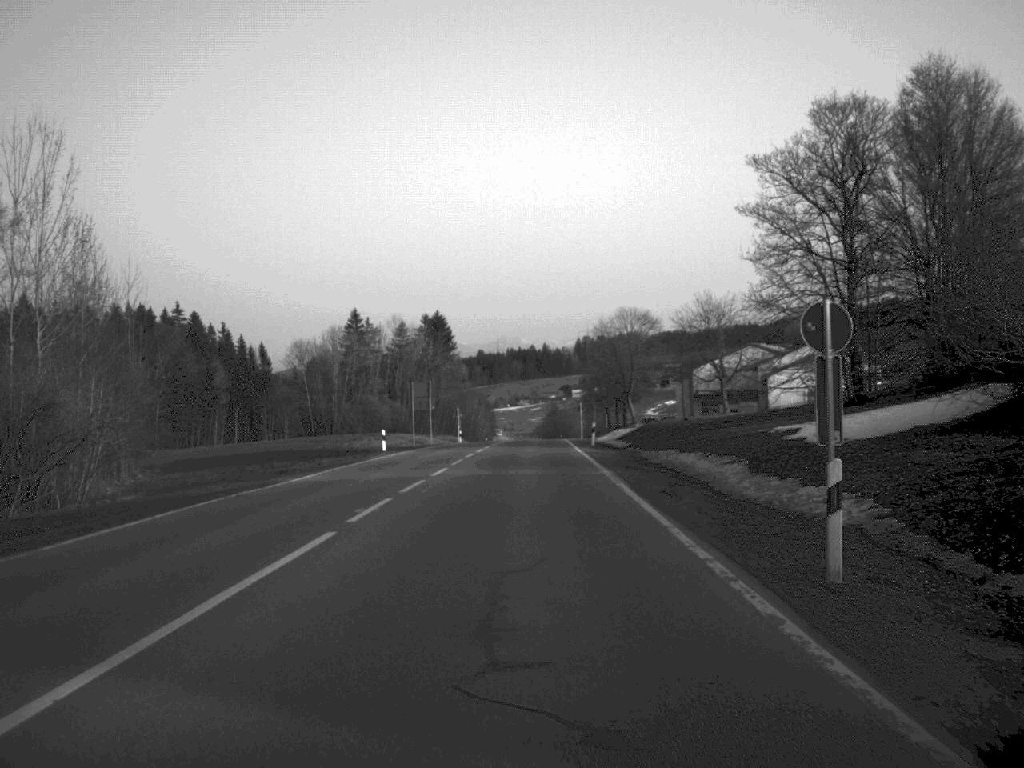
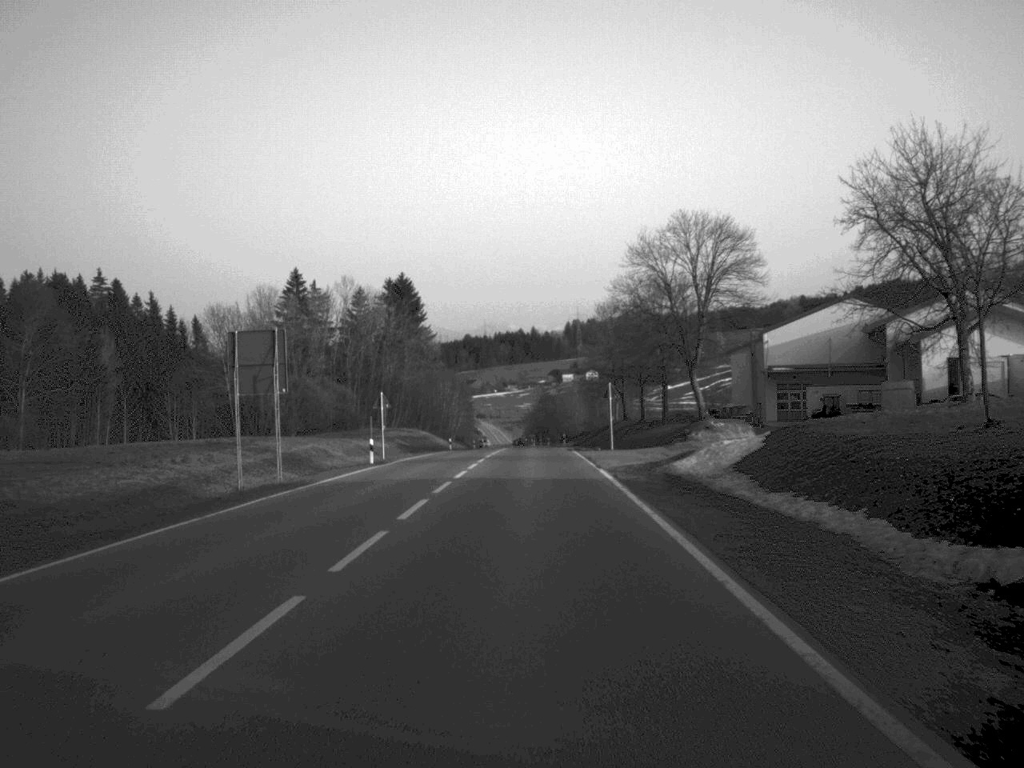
(+0.3, +52.1) m; +1°
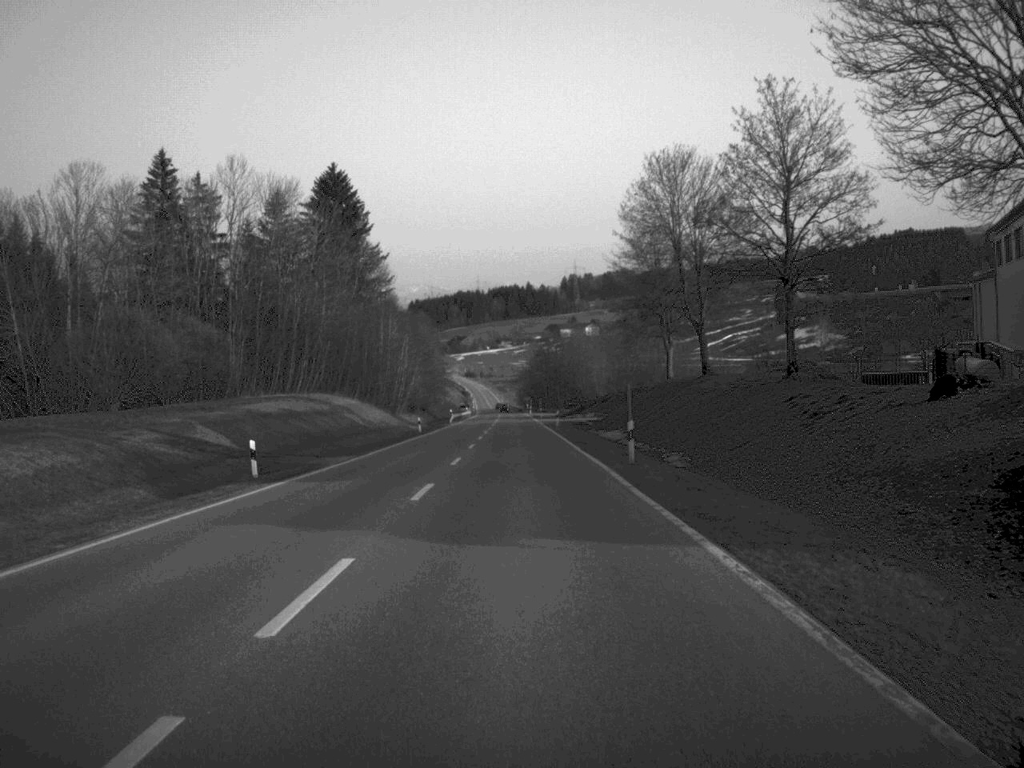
(+0.4, +69.6) m; 0°
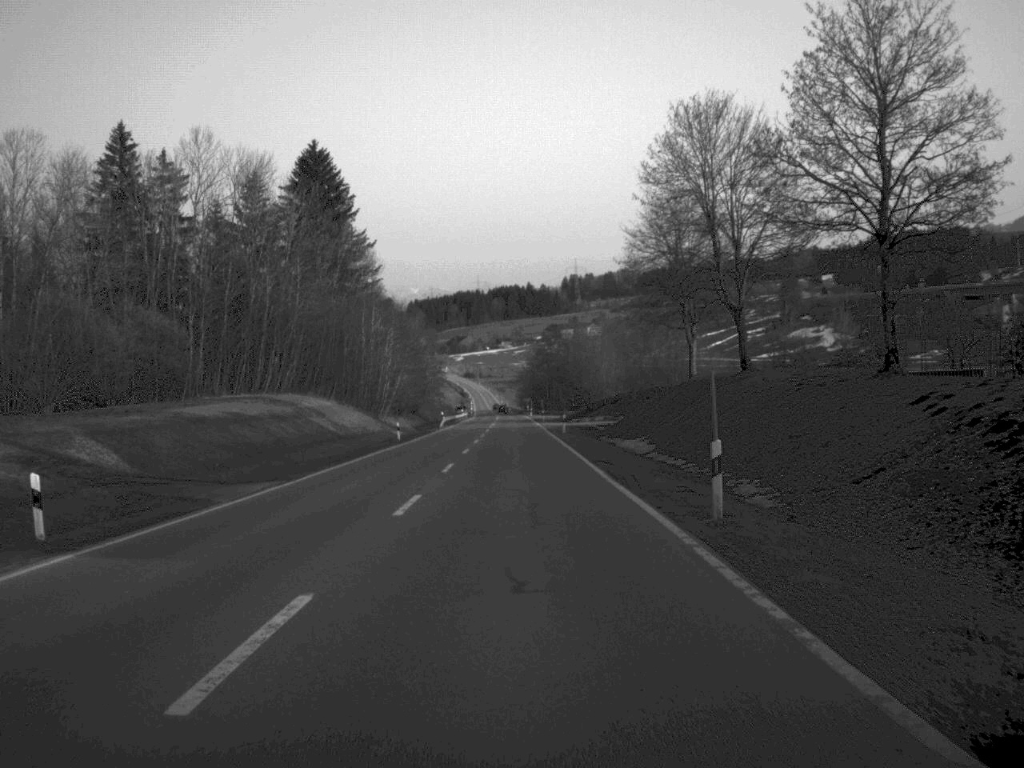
(0.0, +13.6) m; 0°
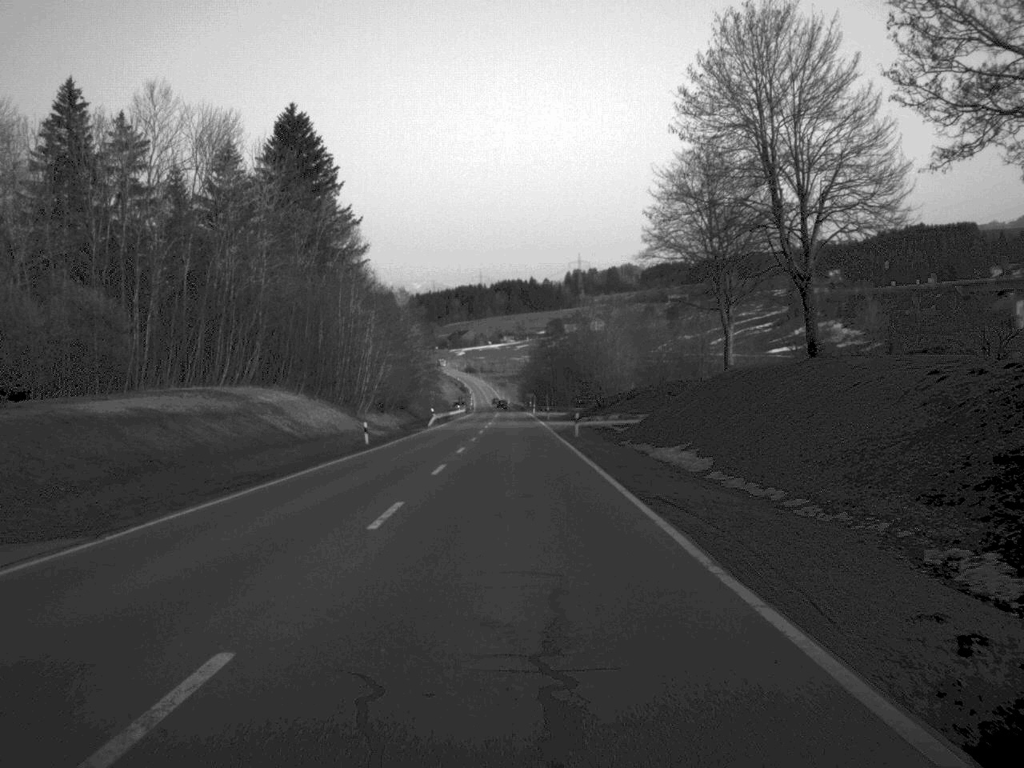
(0.0, +14.4) m; 0°
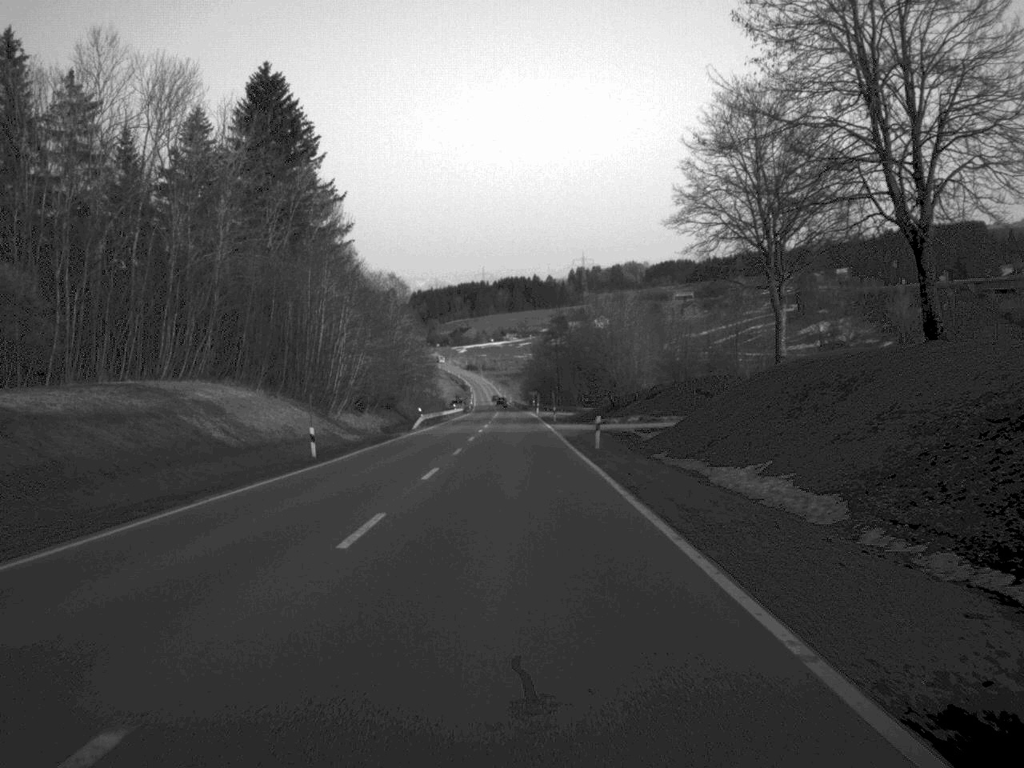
(0.0, +13.9) m; 0°
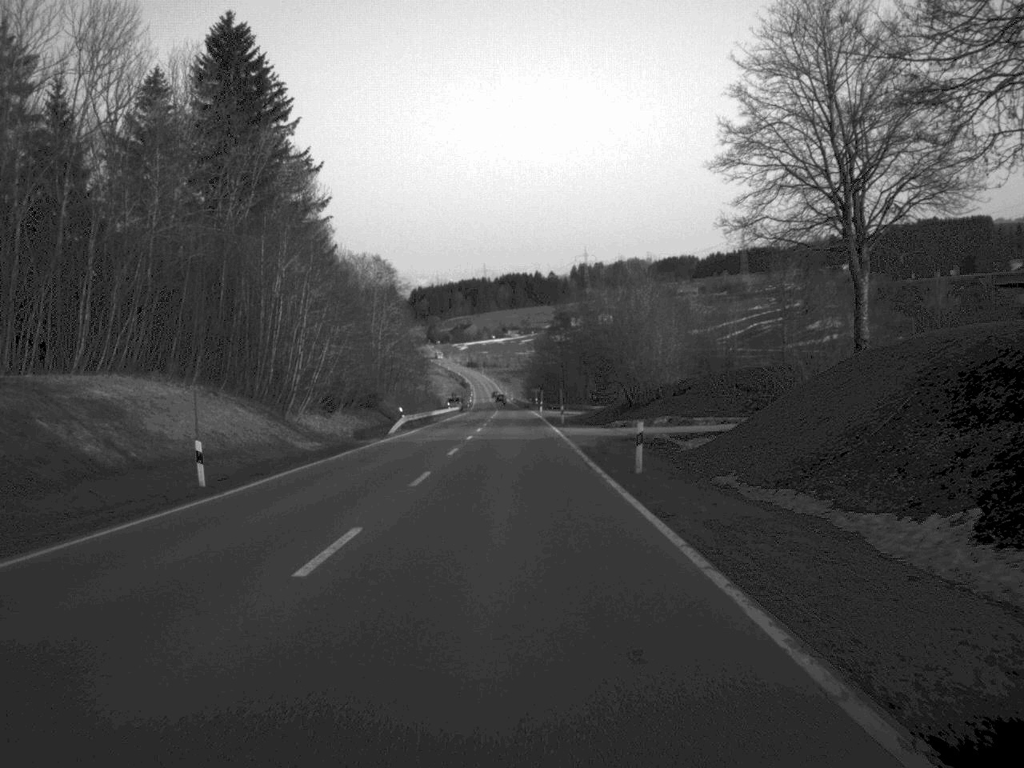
(0.0, +14.0) m; 0°
